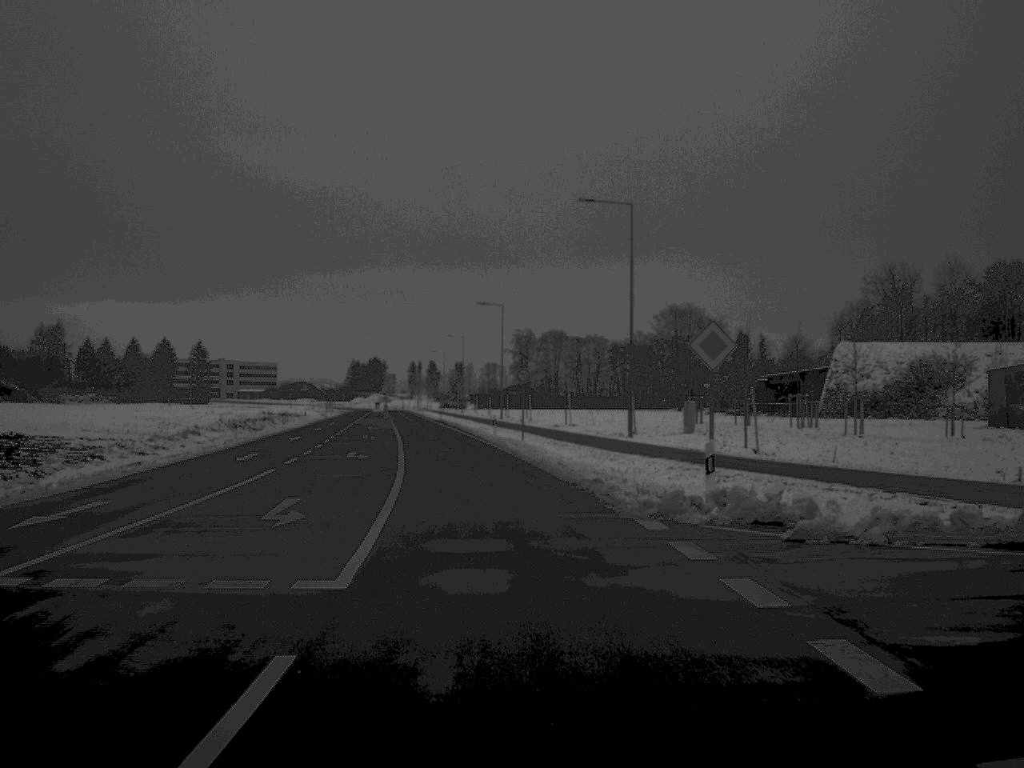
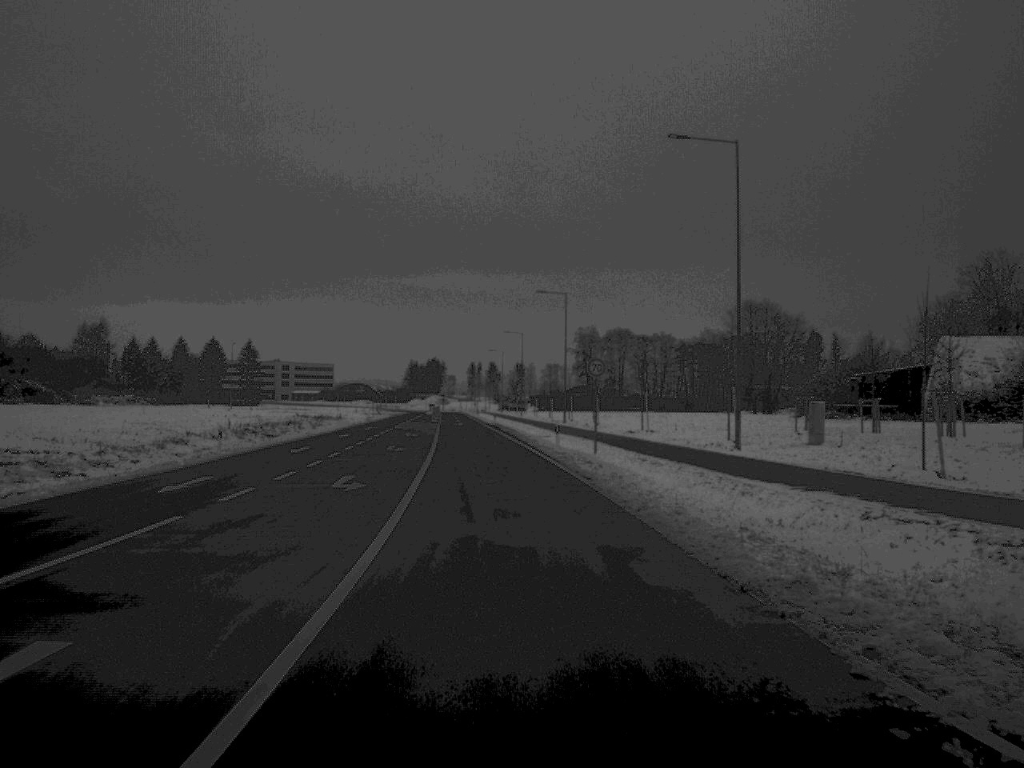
(-0.3, +13.4) m; -3°
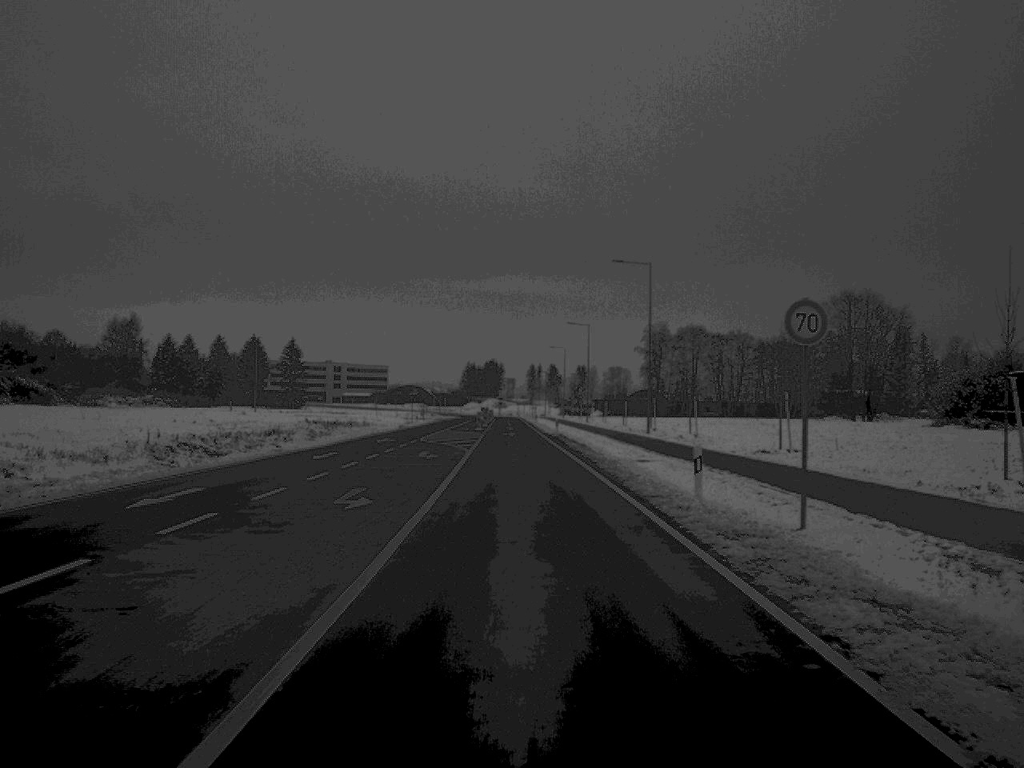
(-0.6, +23.5) m; -3°
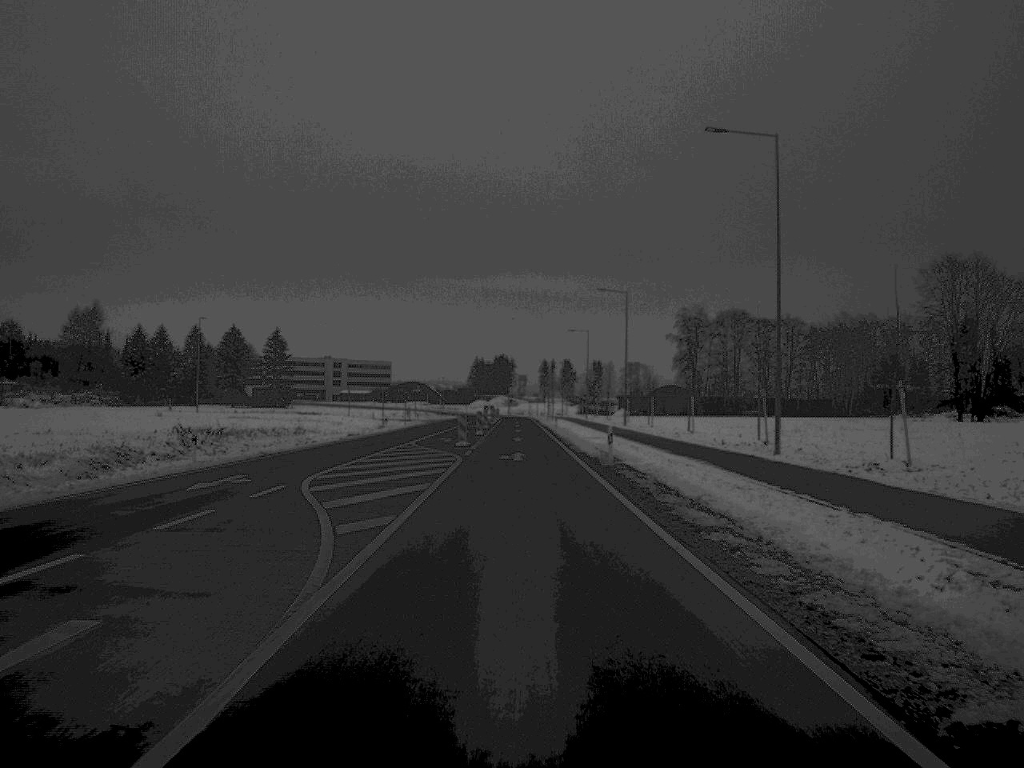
(-0.2, +35.7) m; -1°
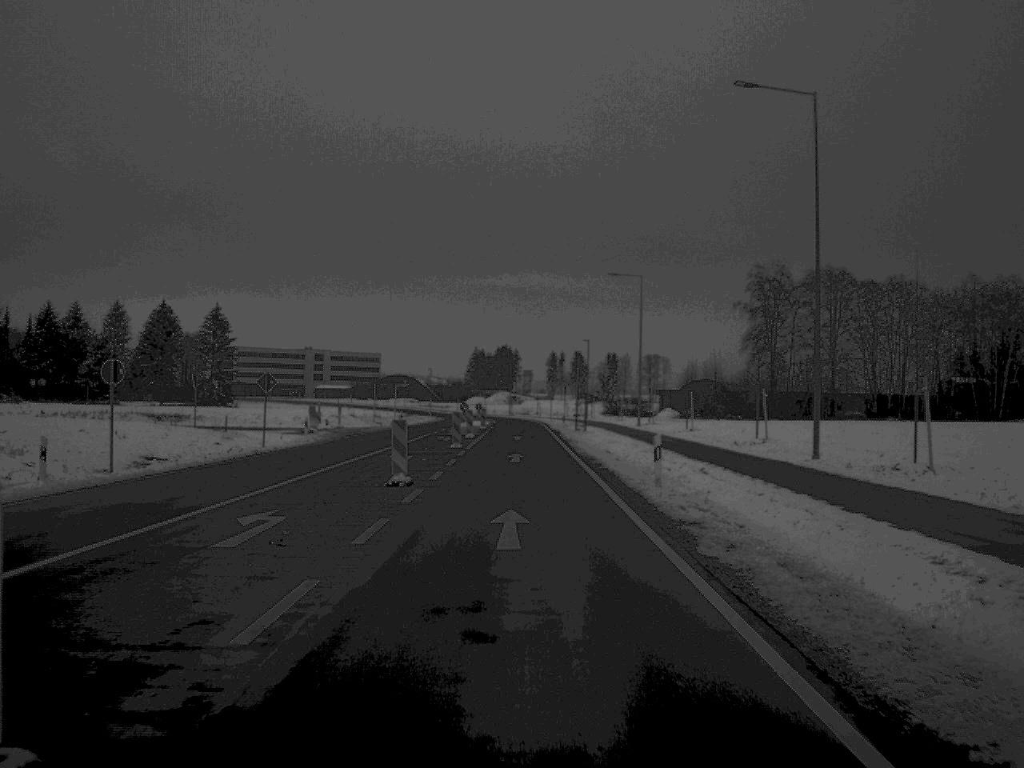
(-0.2, +62.0) m; 0°
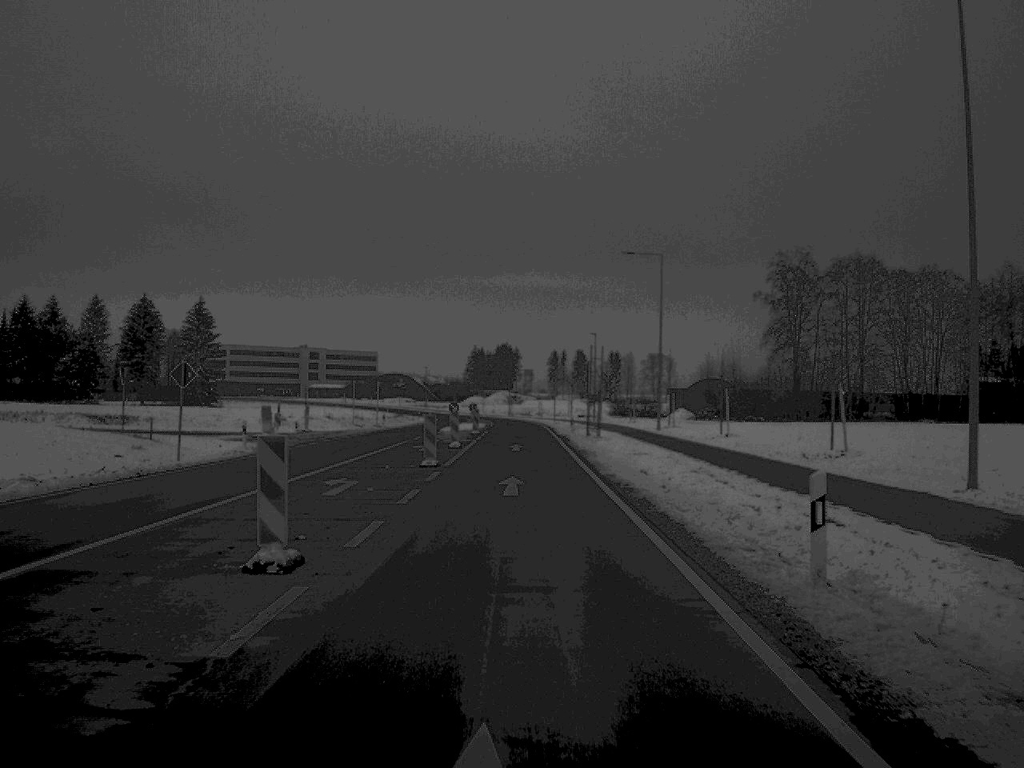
(0.0, +12.4) m; 0°
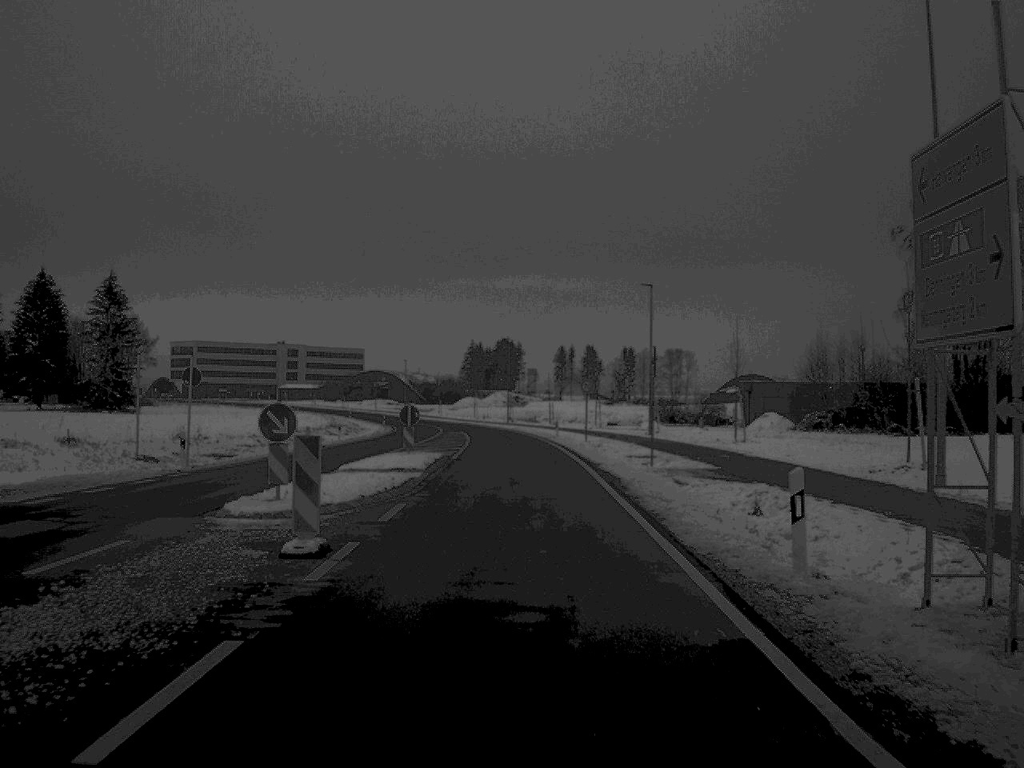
(-0.1, +49.8) m; 0°
